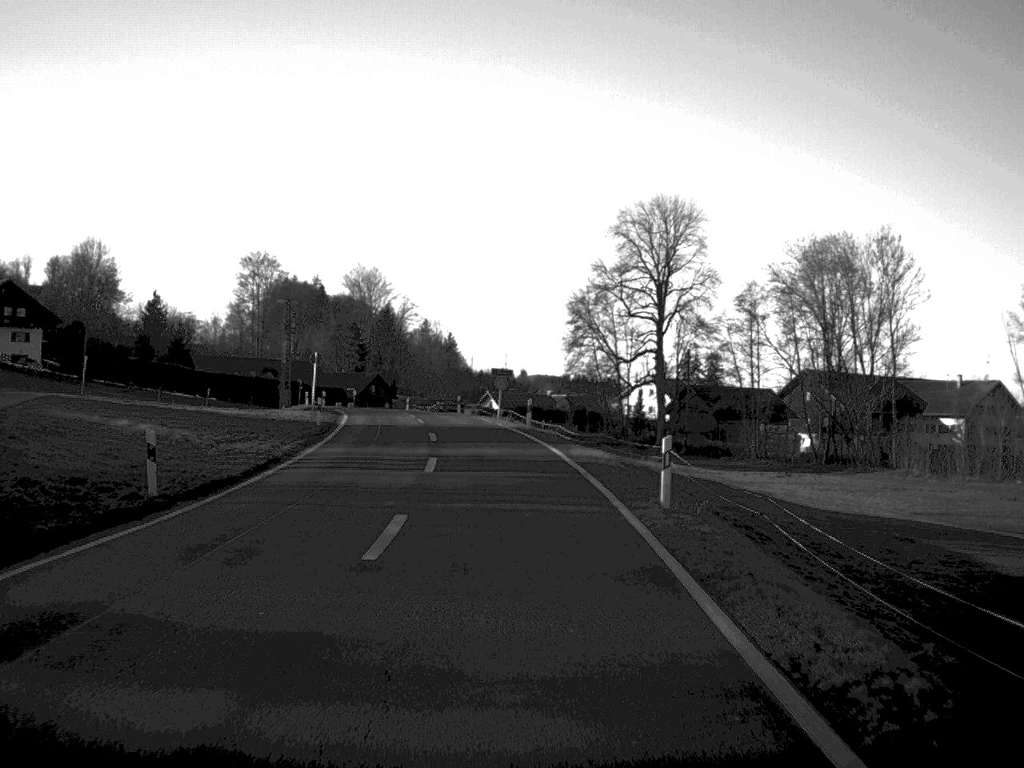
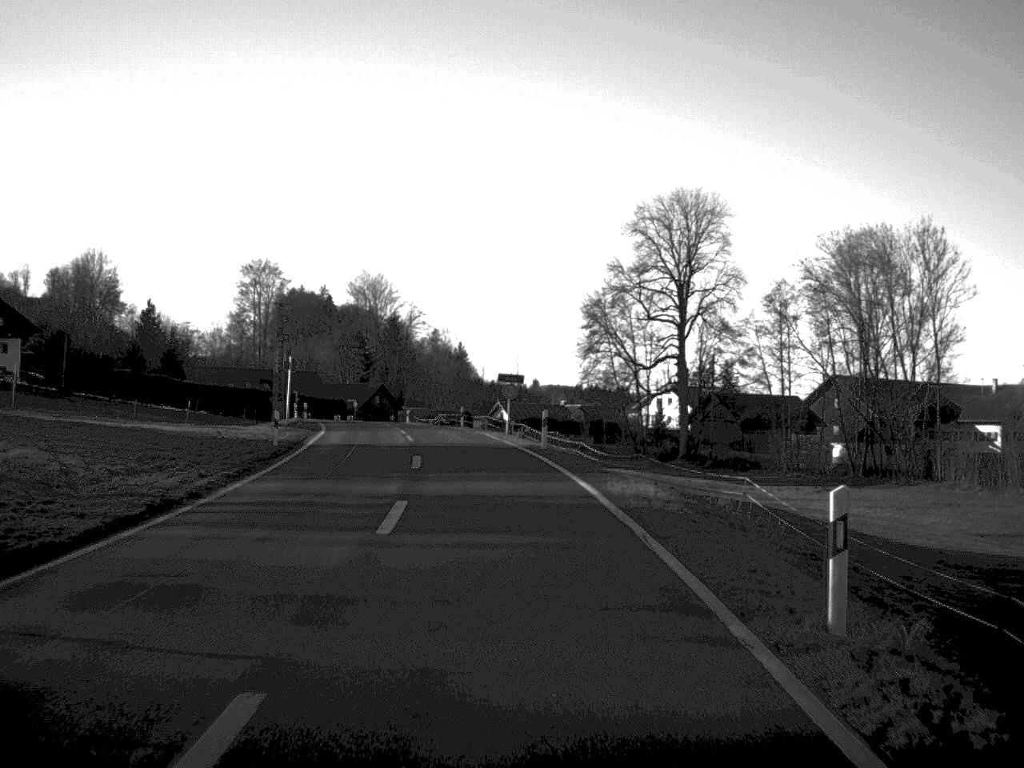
(0.0, +9.4) m; -1°
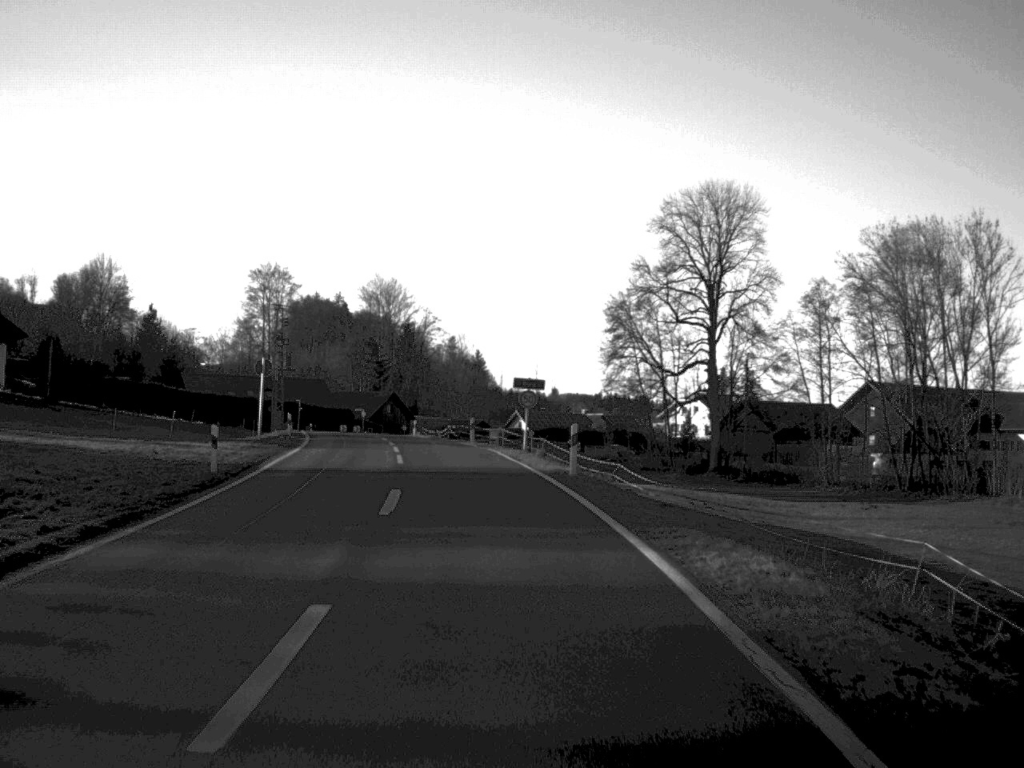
(-0.1, +8.7) m; -1°
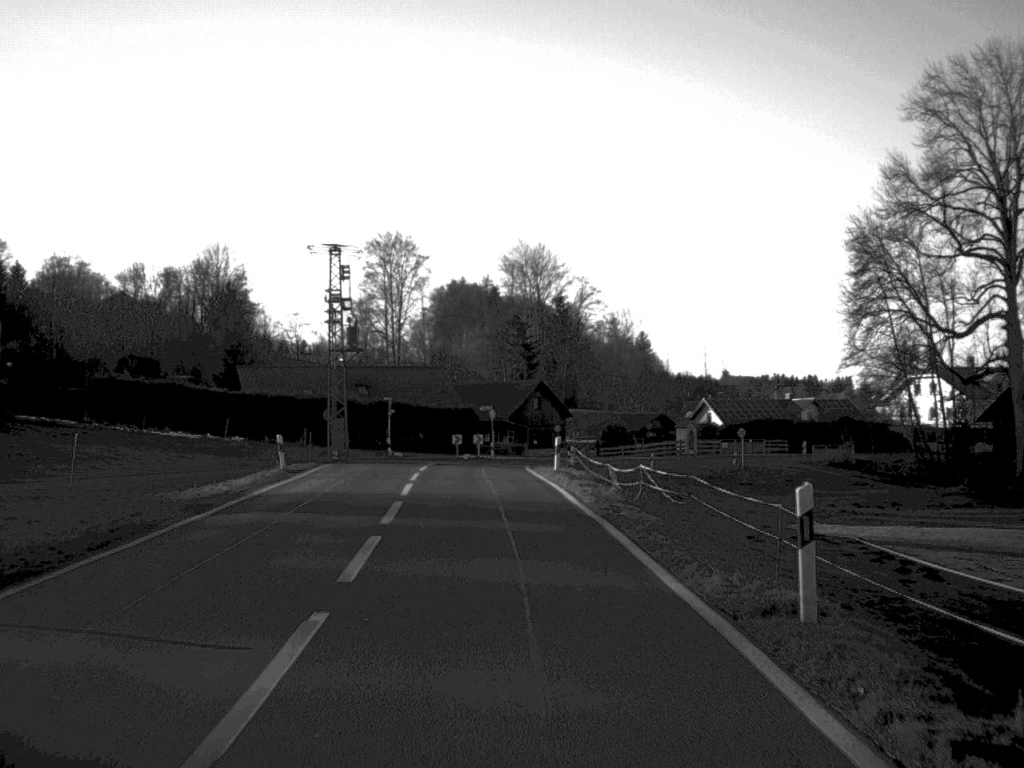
(-2.9, +41.8) m; -7°
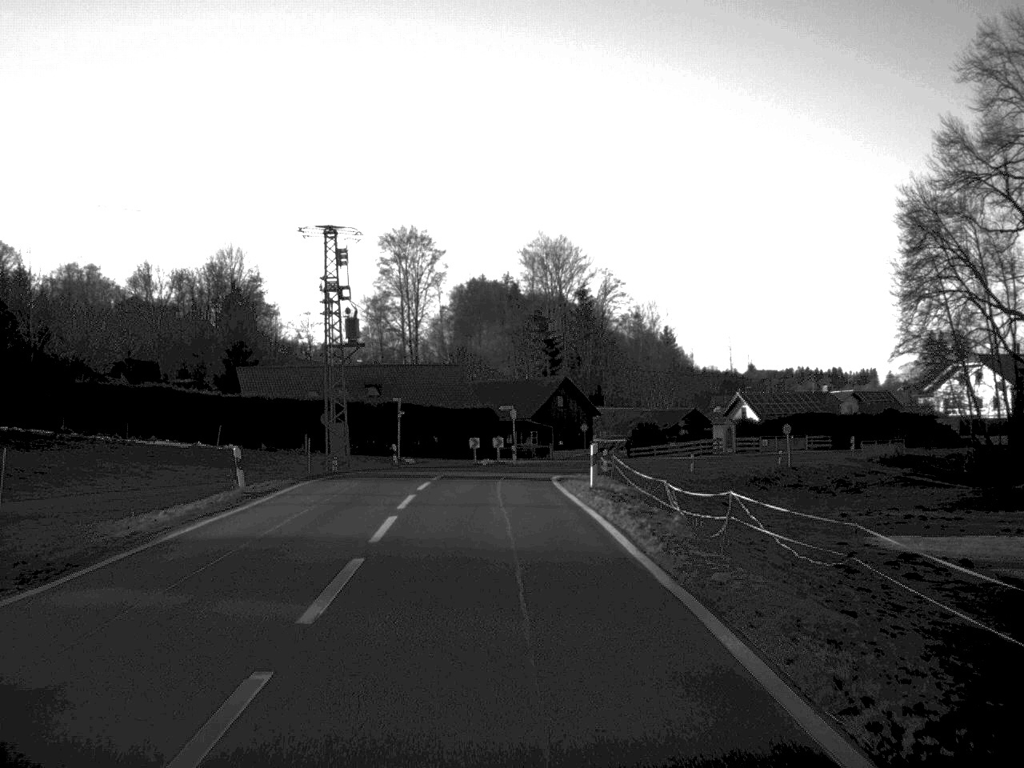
(-0.1, +7.7) m; -1°
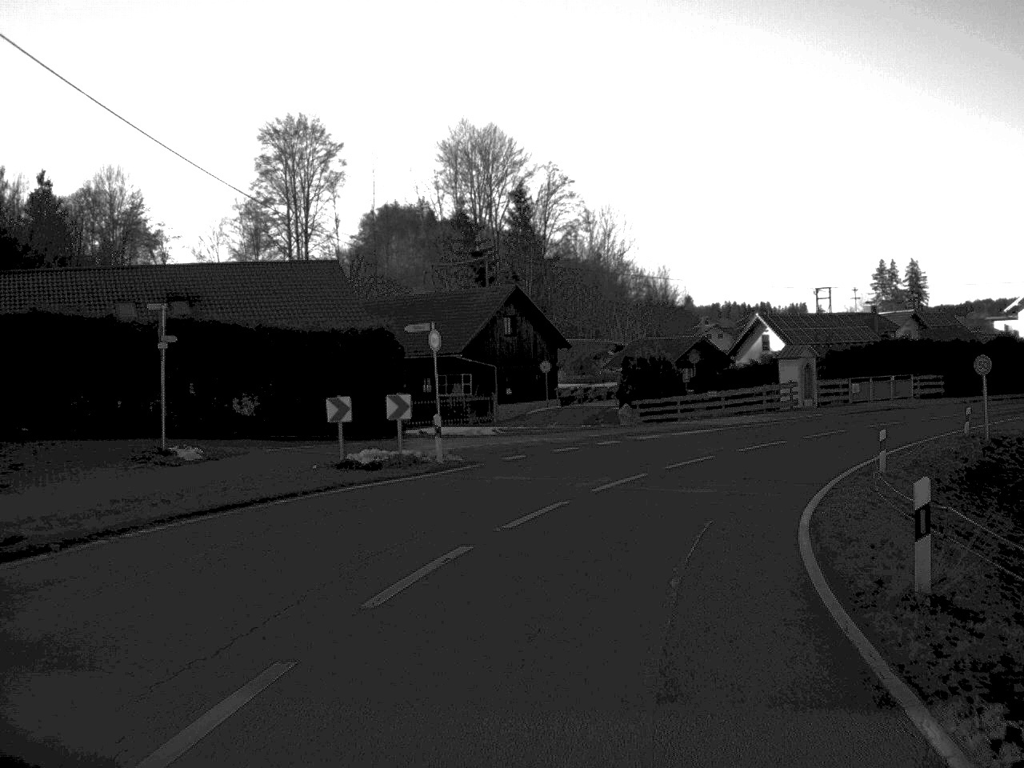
(-0.7, +41.1) m; +4°
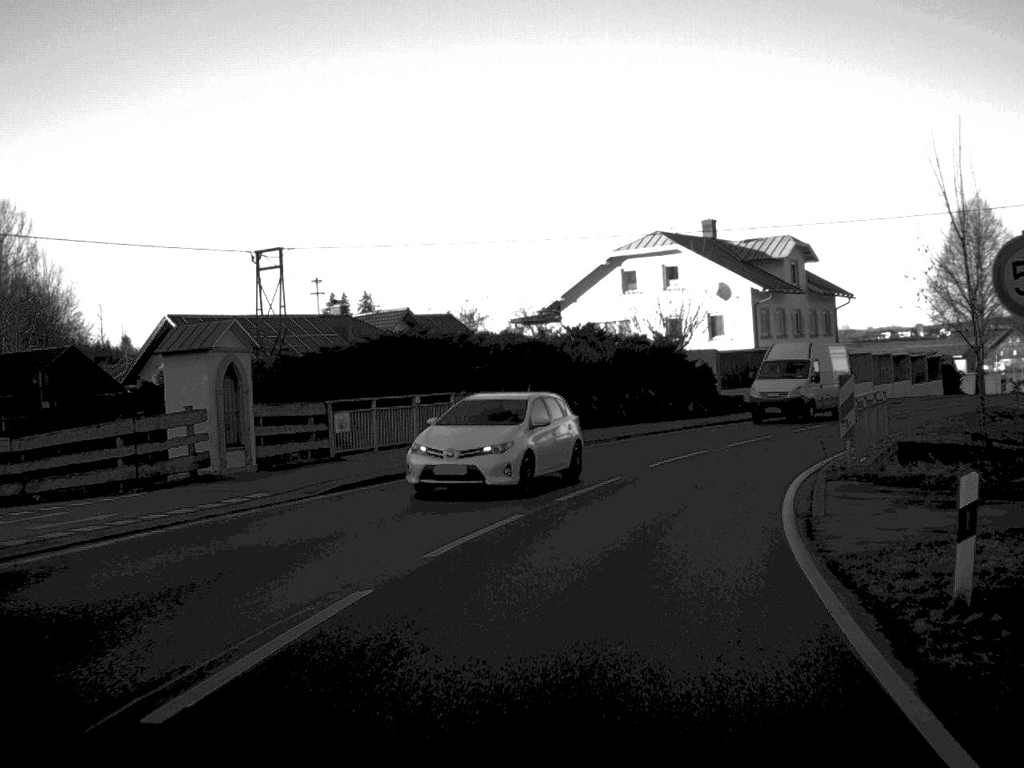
(+6.9, +32.2) m; +25°
